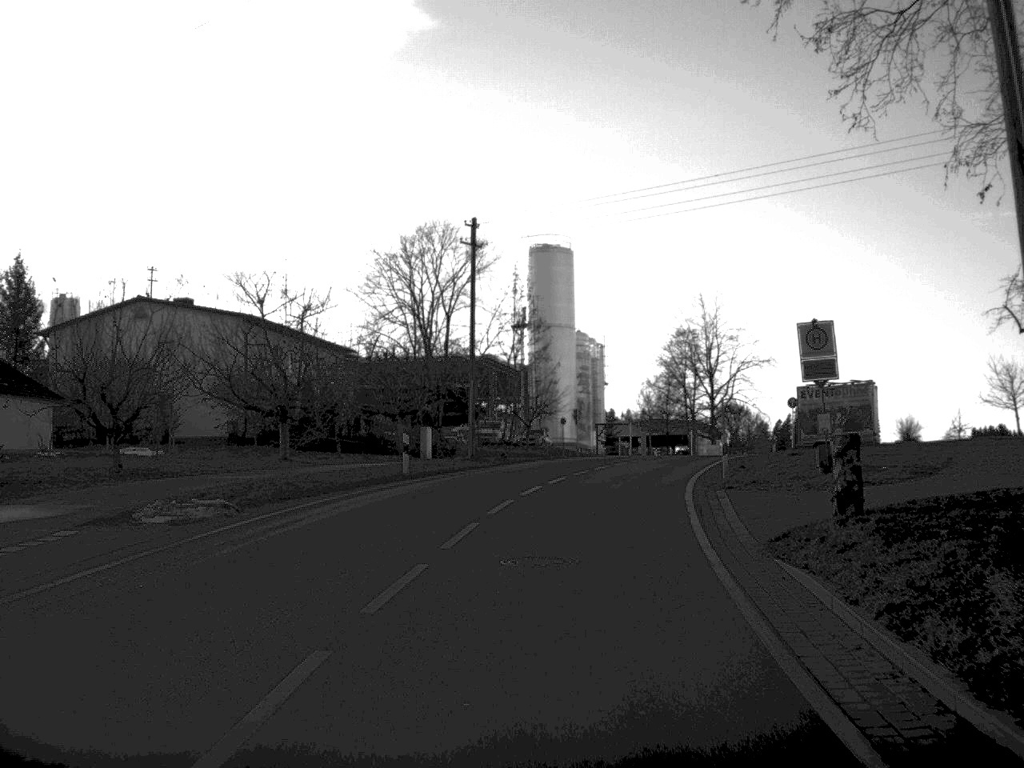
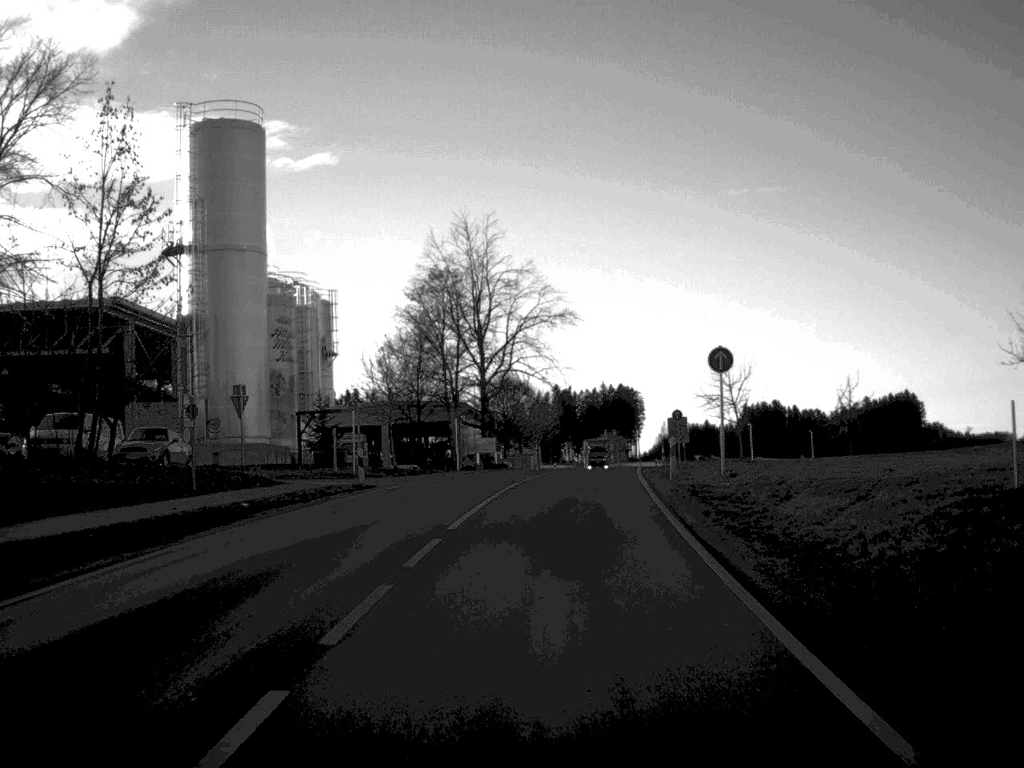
(+4.0, +40.9) m; +11°
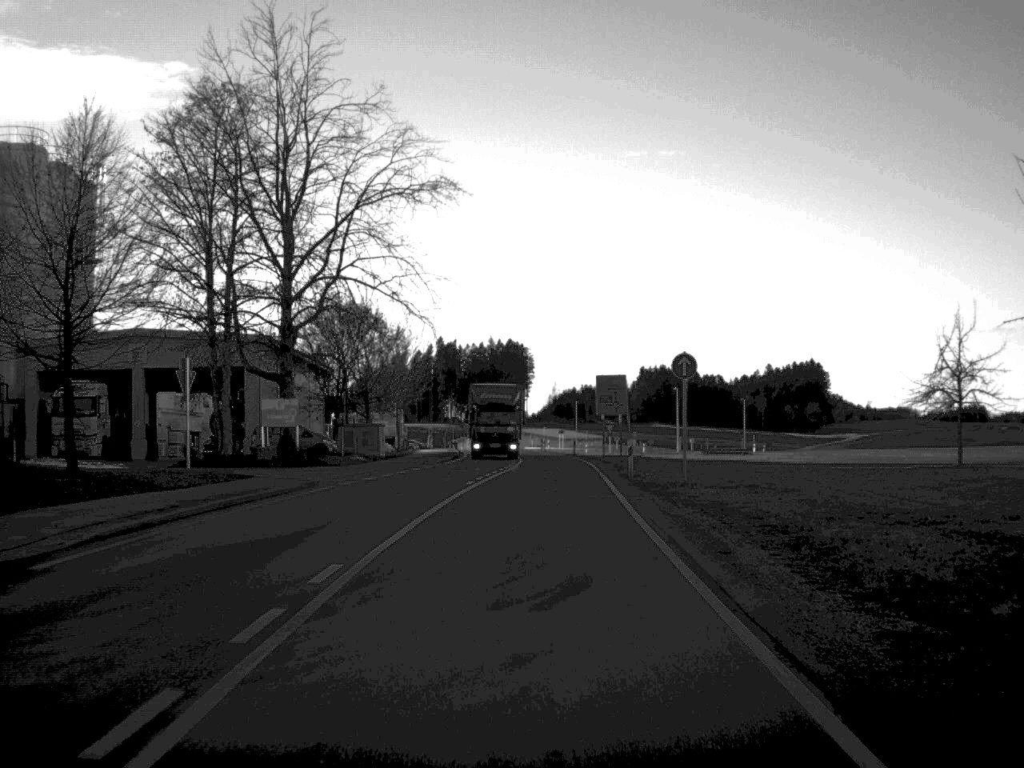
(+1.9, +41.1) m; +5°
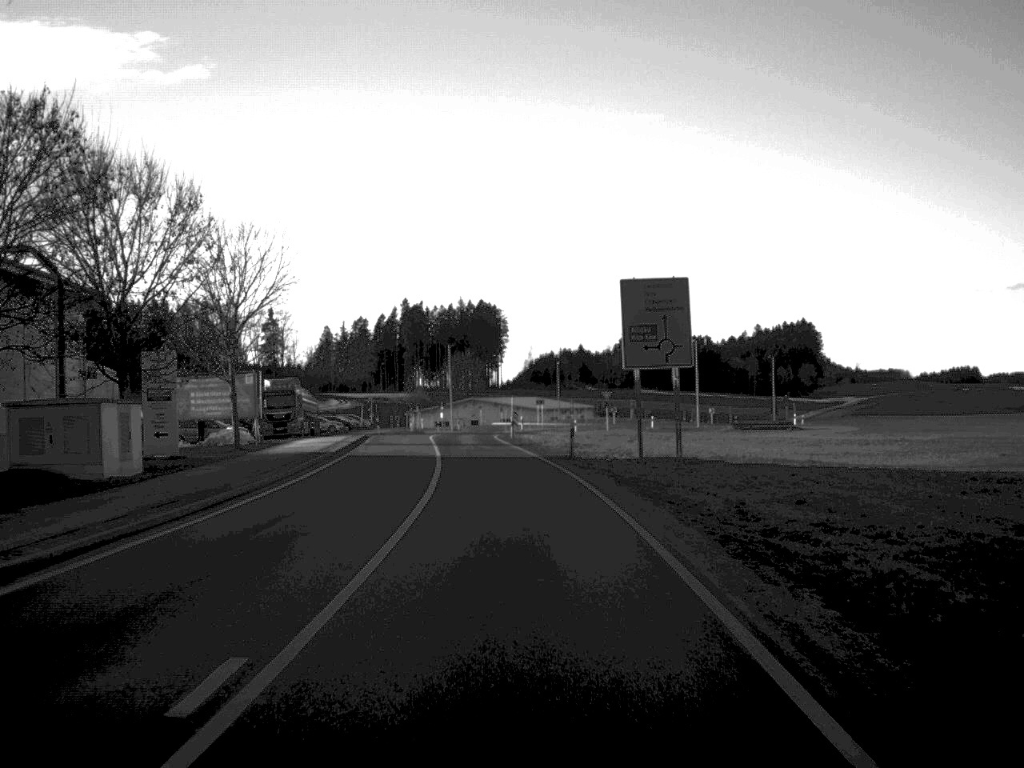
(+0.9, +41.8) m; +1°
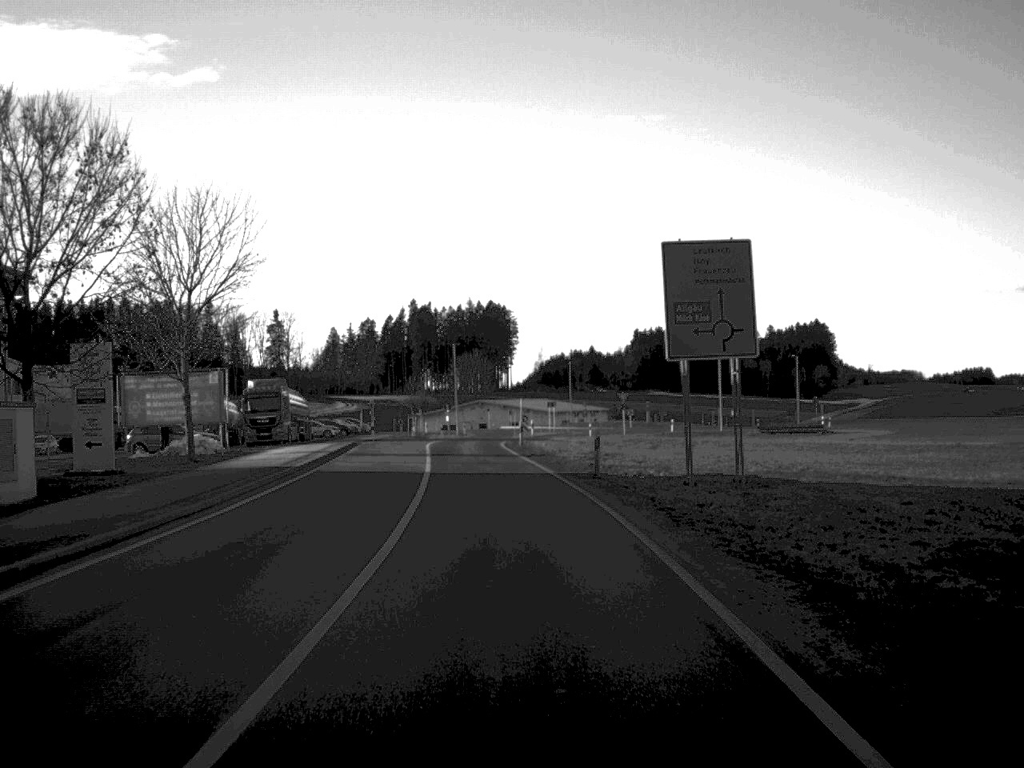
(0.0, +8.0) m; 0°
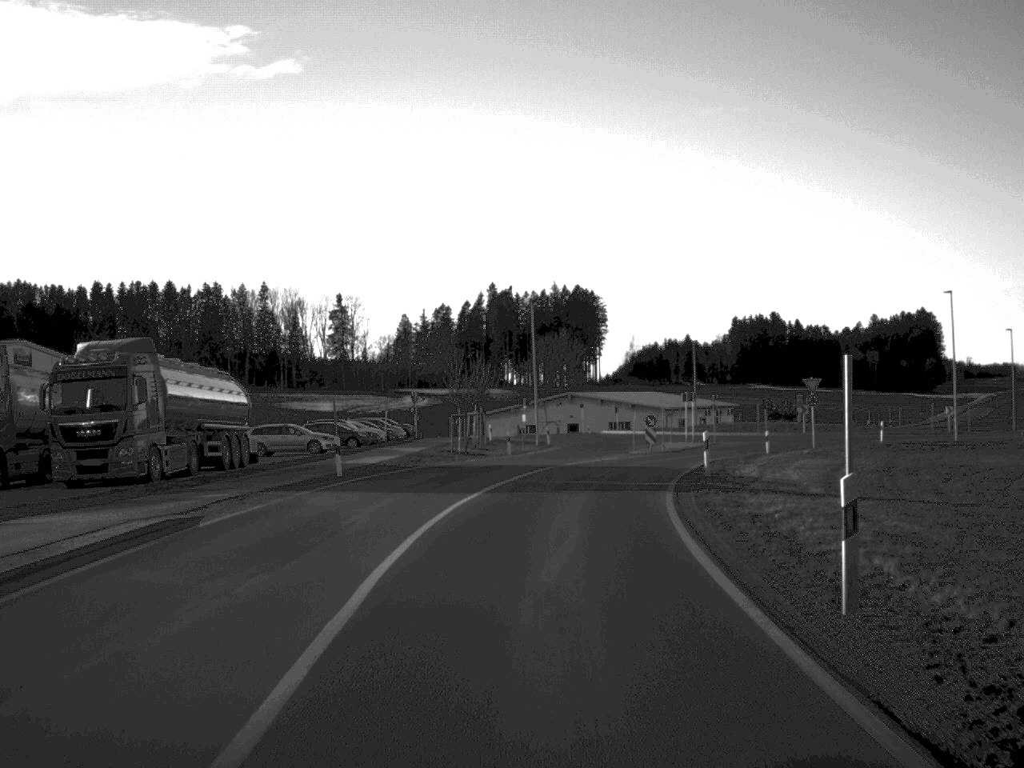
(-1.9, +41.5) m; -4°
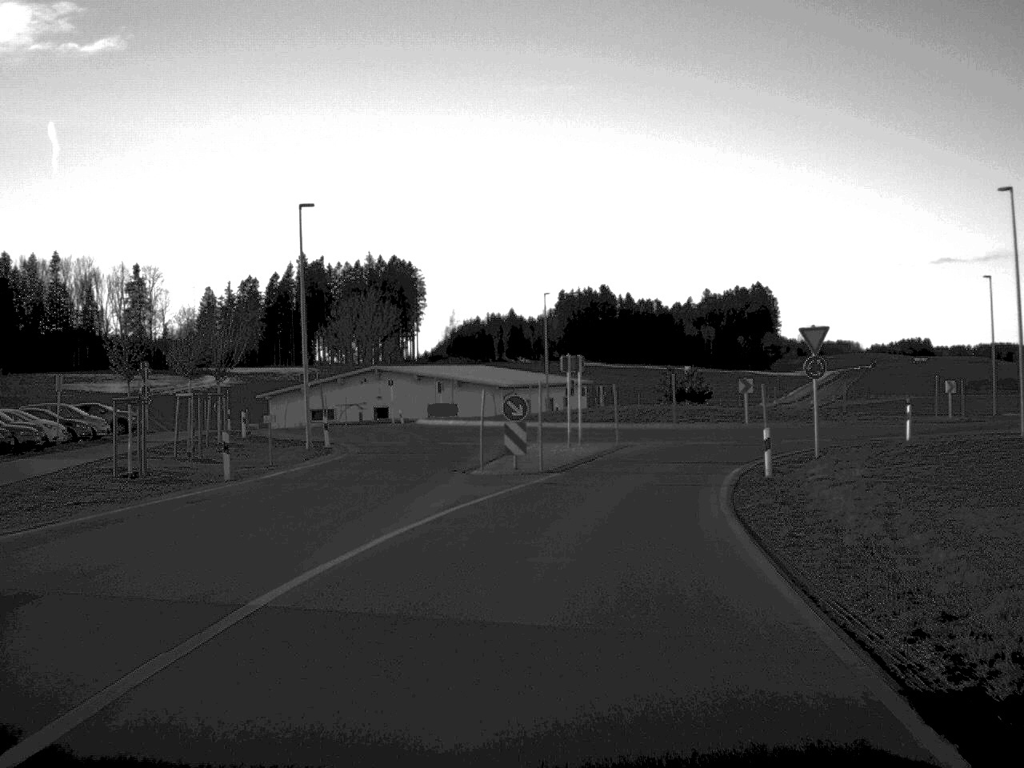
(+1.6, +29.6) m; +8°
